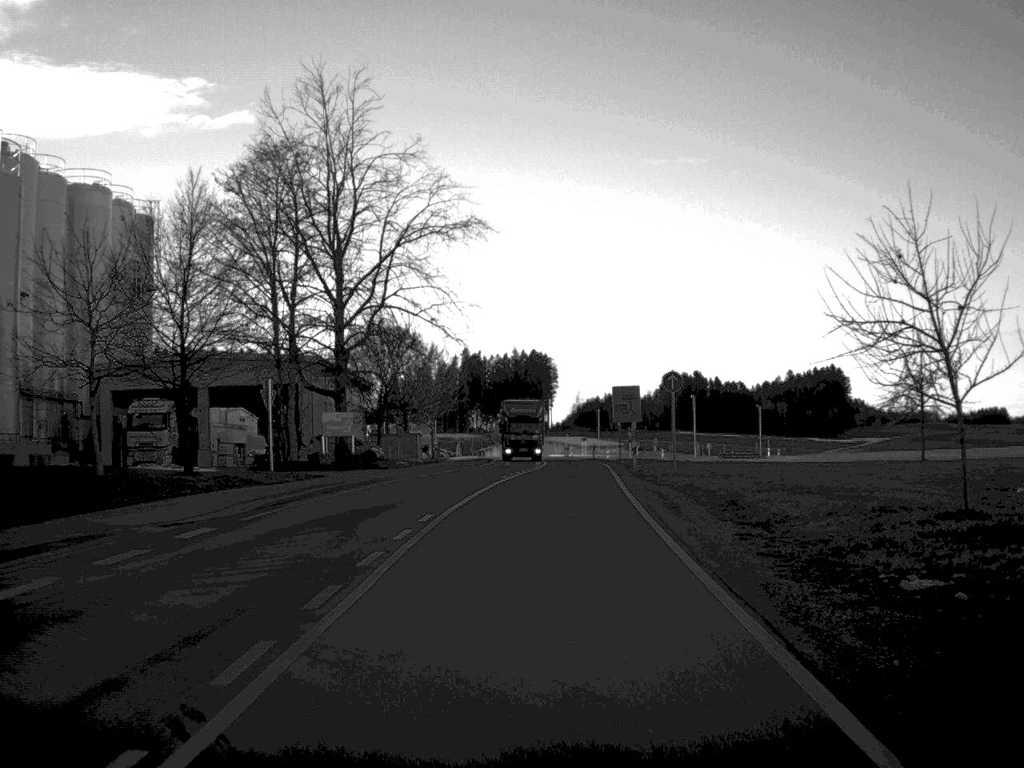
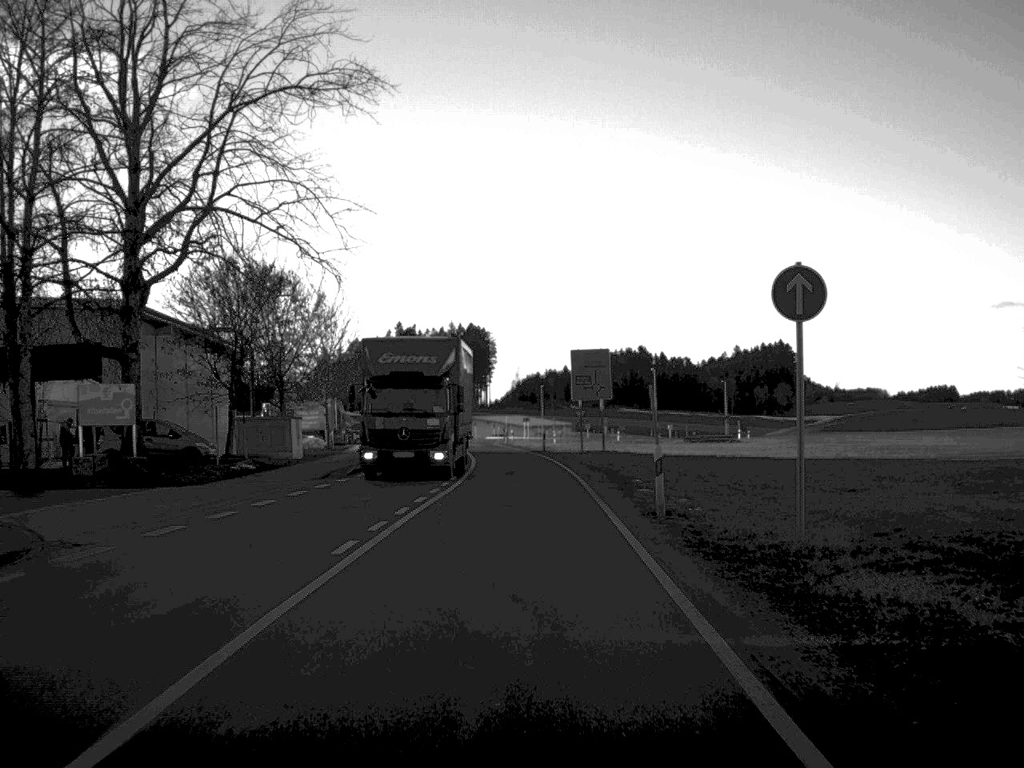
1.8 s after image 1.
(+0.6, +24.0) m; +3°
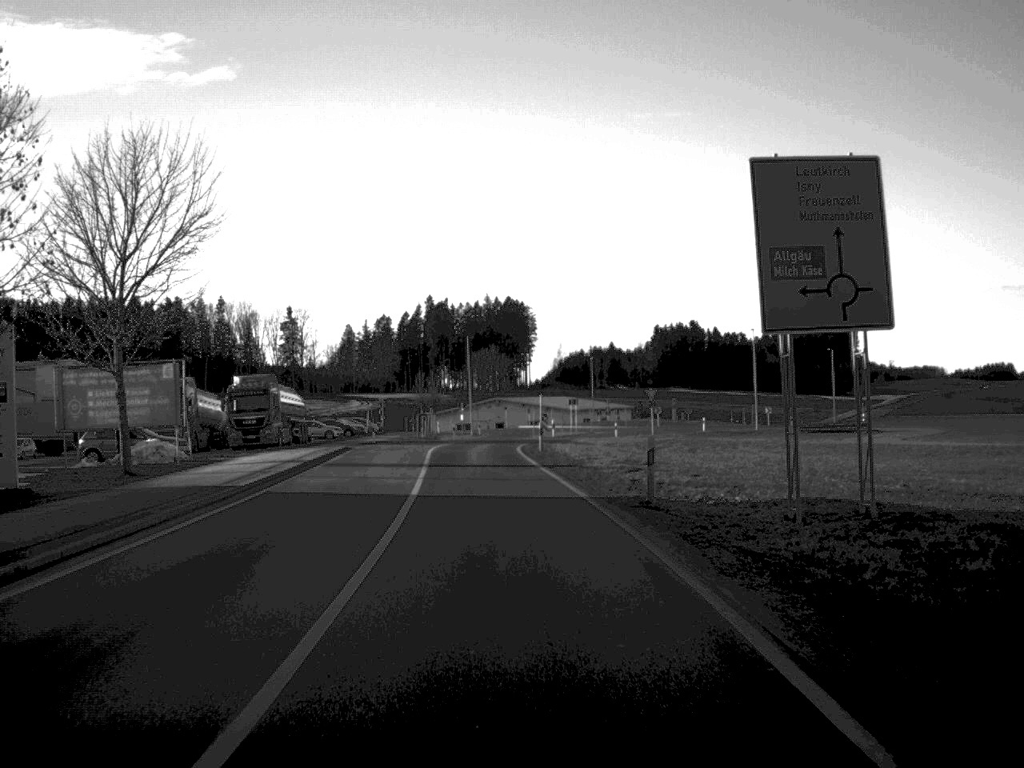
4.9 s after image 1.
(-0.4, +42.0) m; -2°
